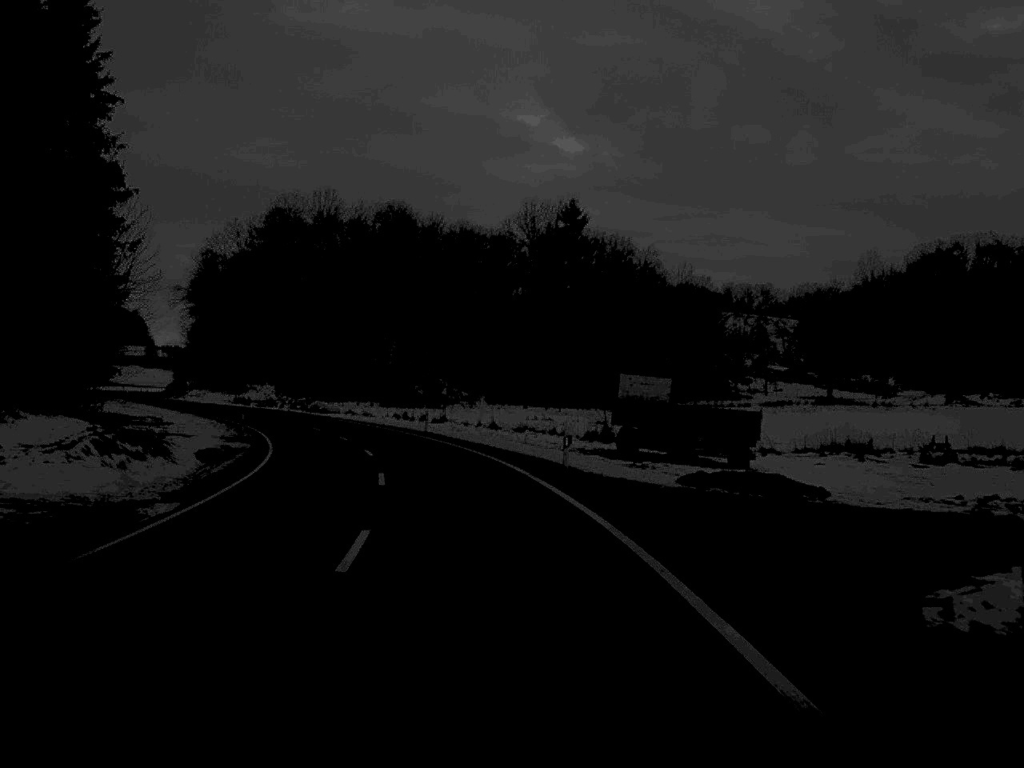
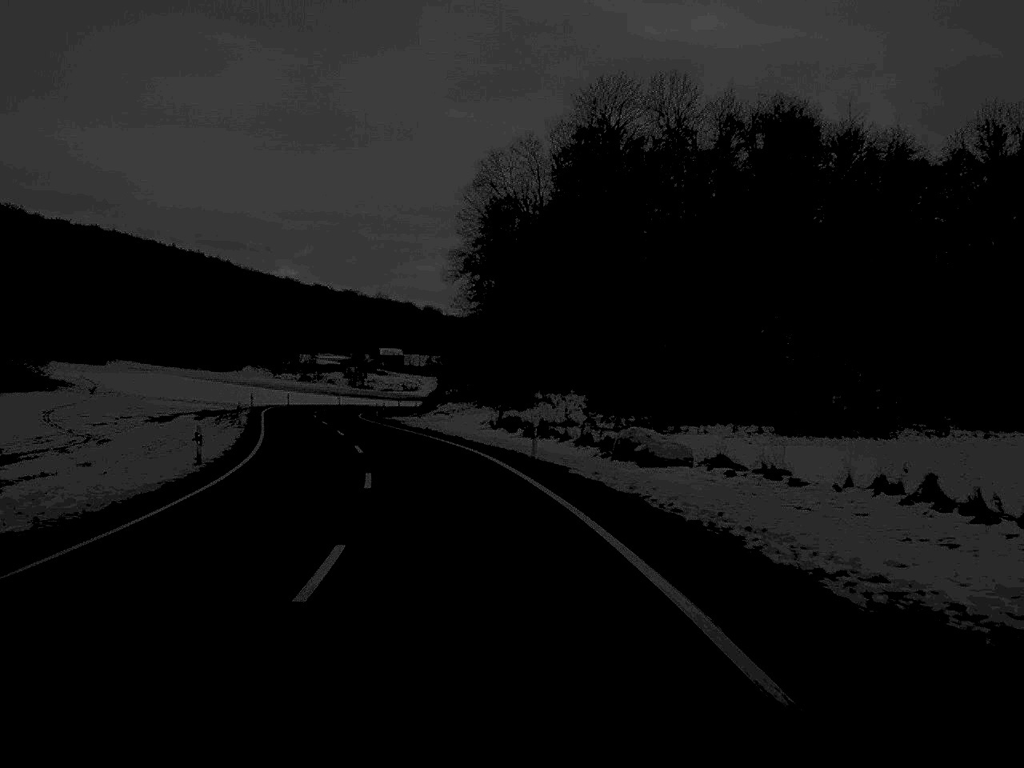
(-8.4, +61.3) m; -16°
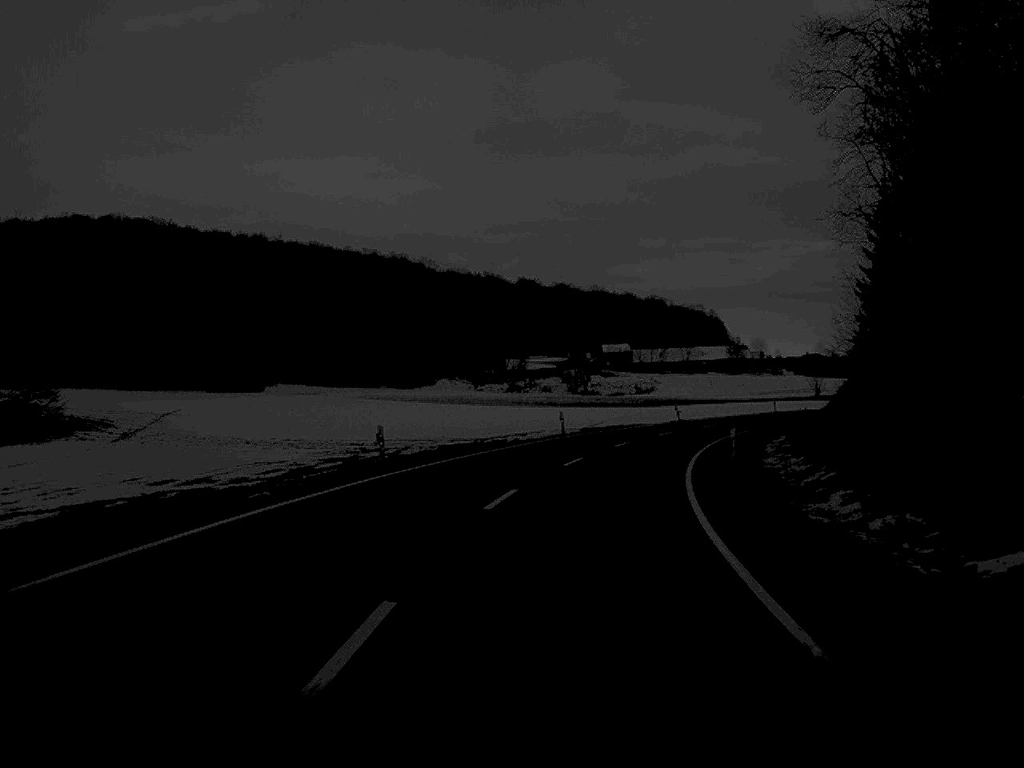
(-10.8, +74.9) m; -9°
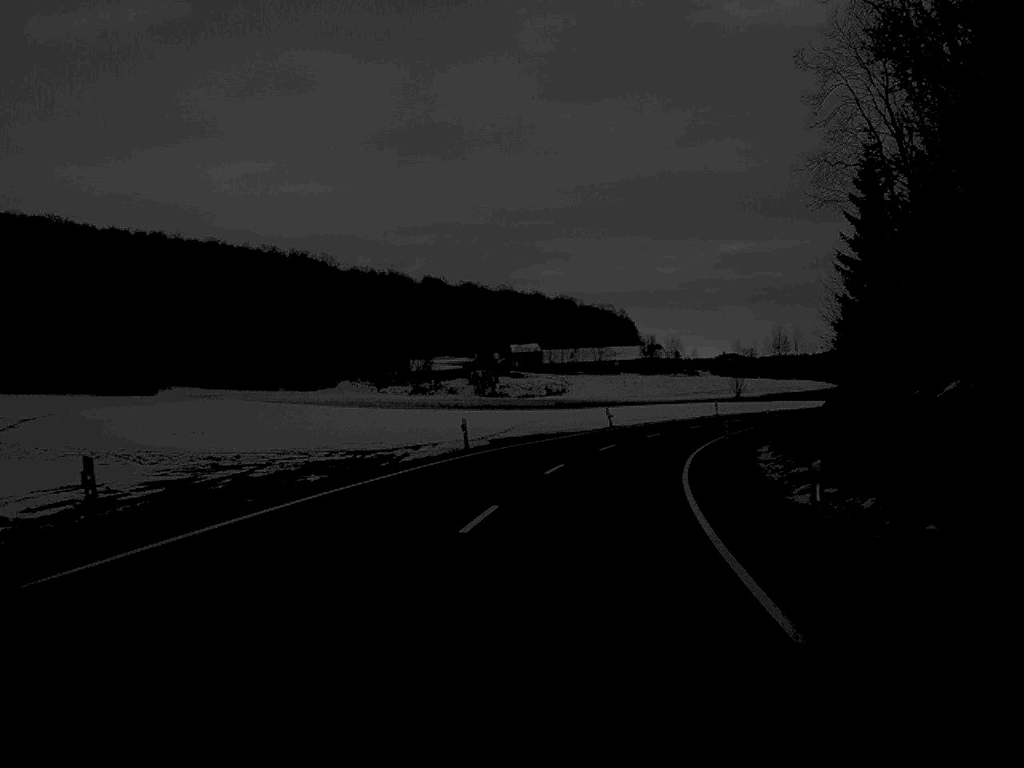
(+0.5, +14.7) m; +4°
